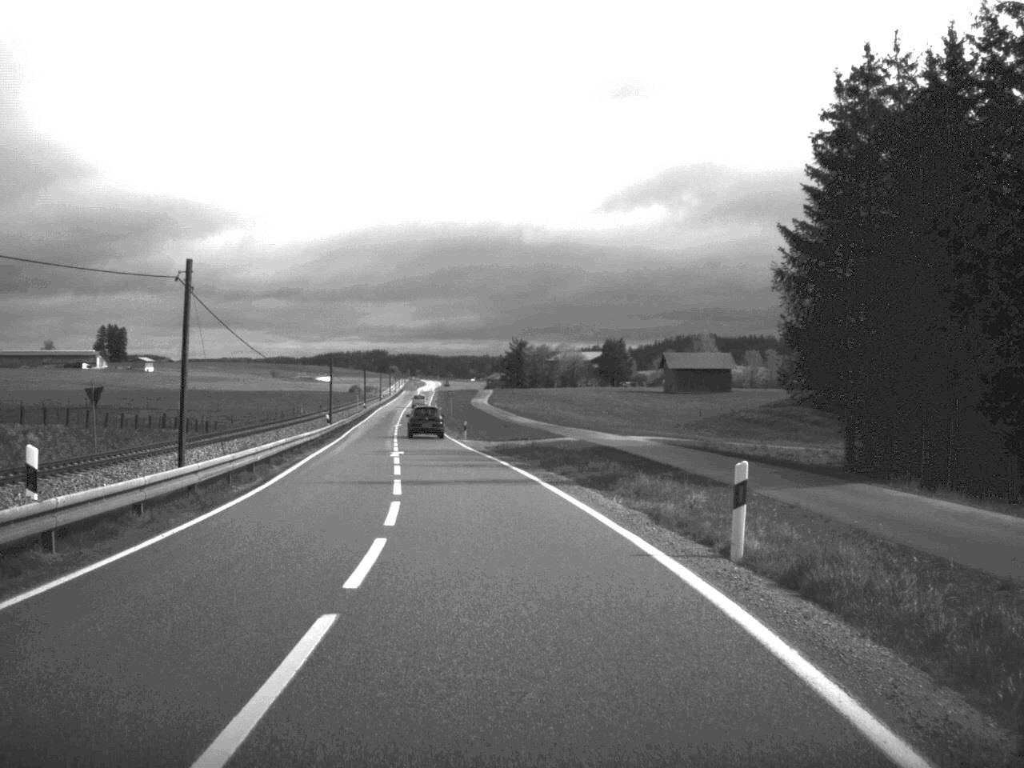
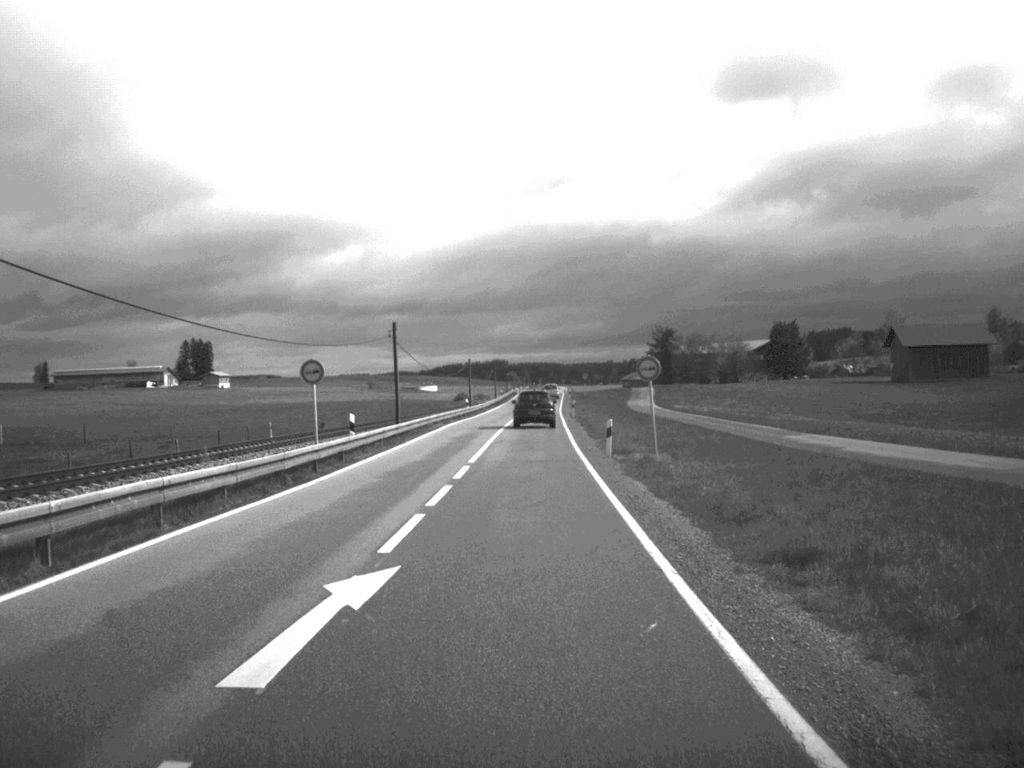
(-6.5, +79.9) m; -5°
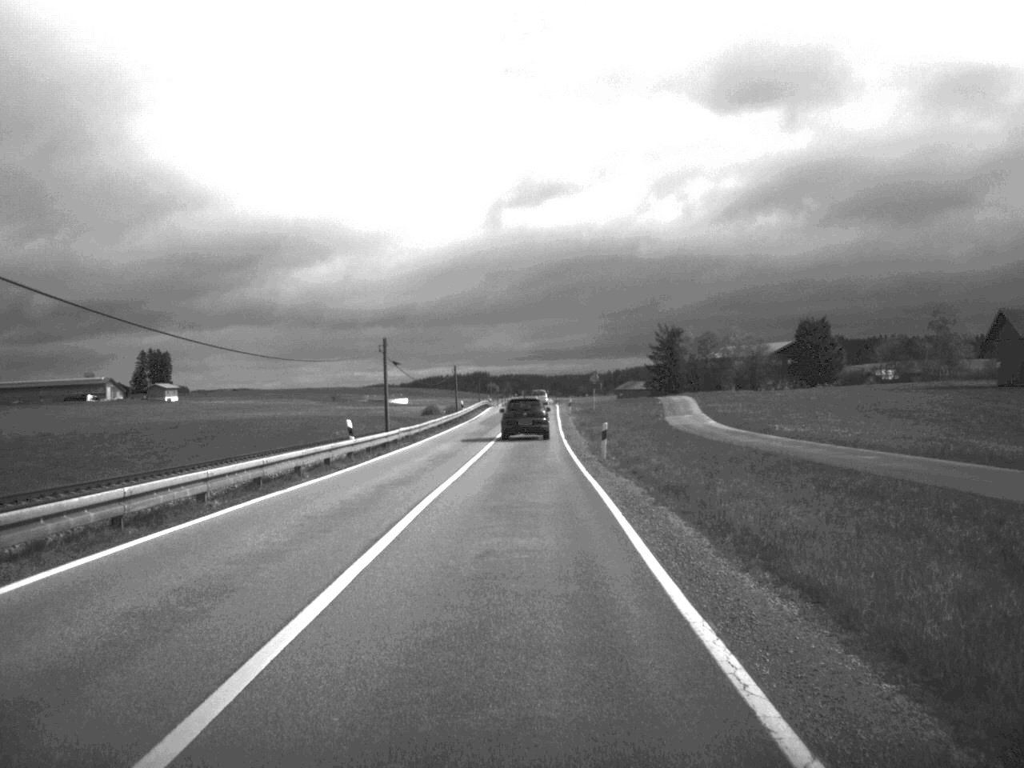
(+0.4, +48.5) m; +1°
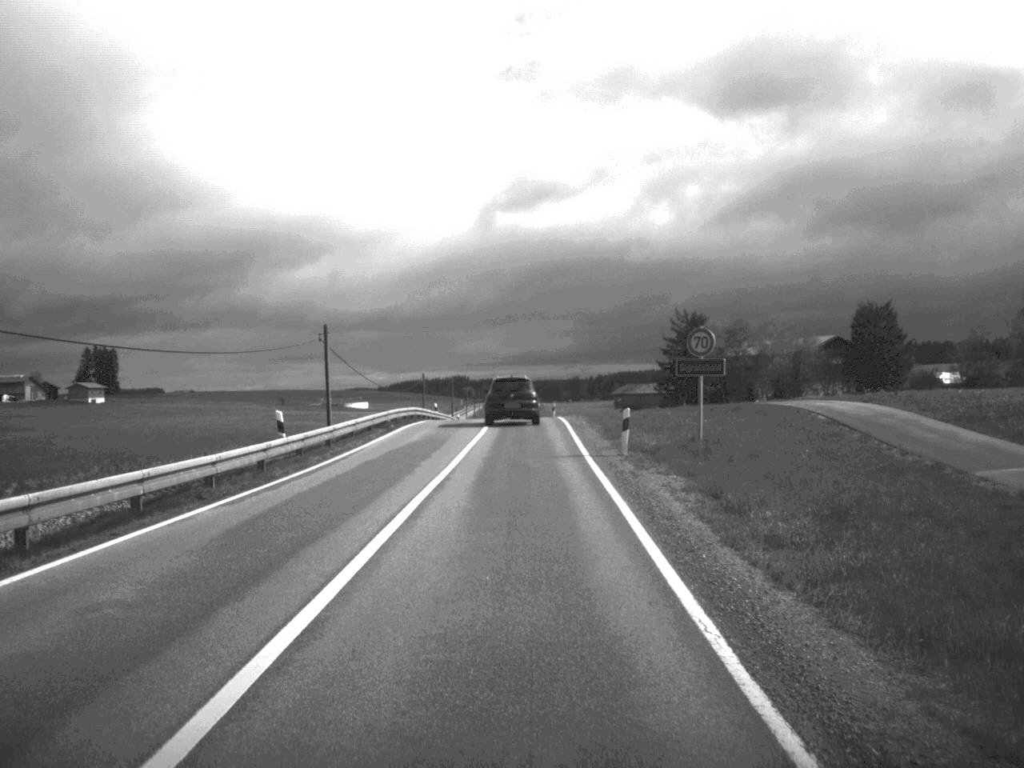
(+0.3, +57.6) m; +1°
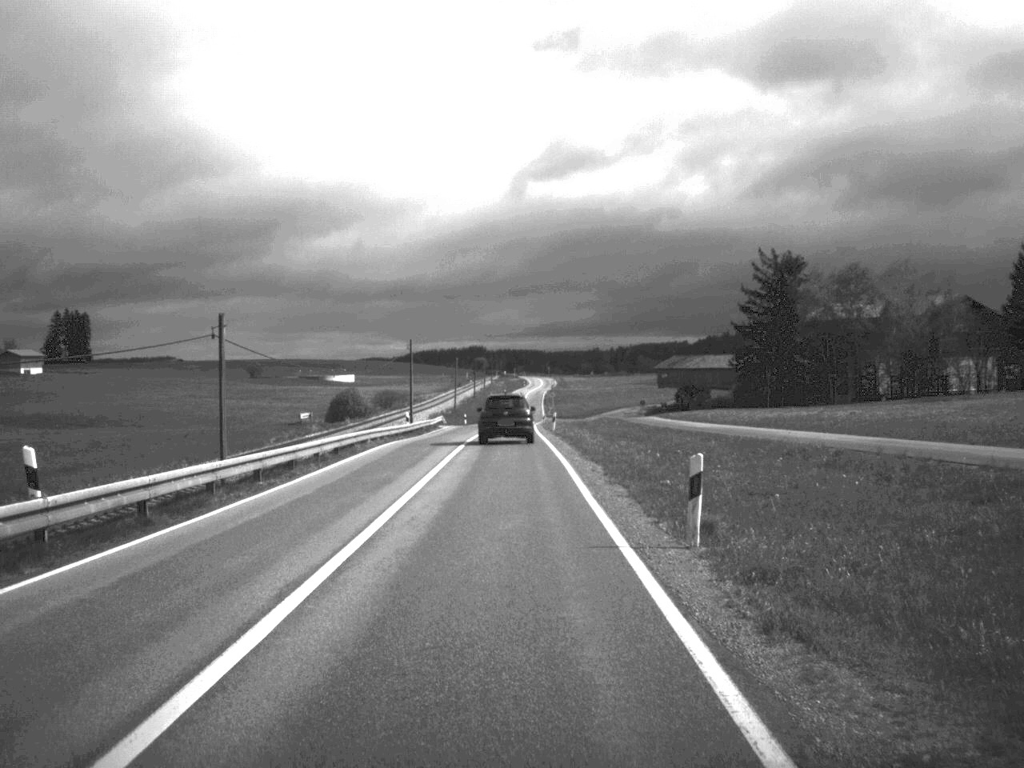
(-0.1, +62.3) m; -1°
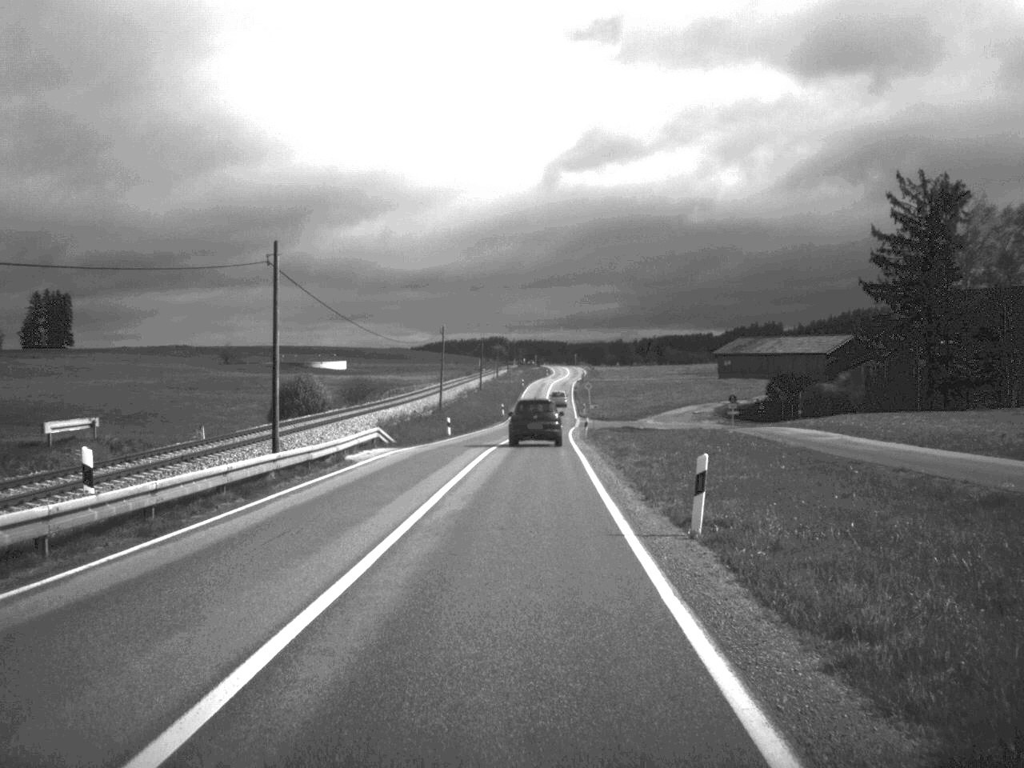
(-0.5, +47.5) m; -1°
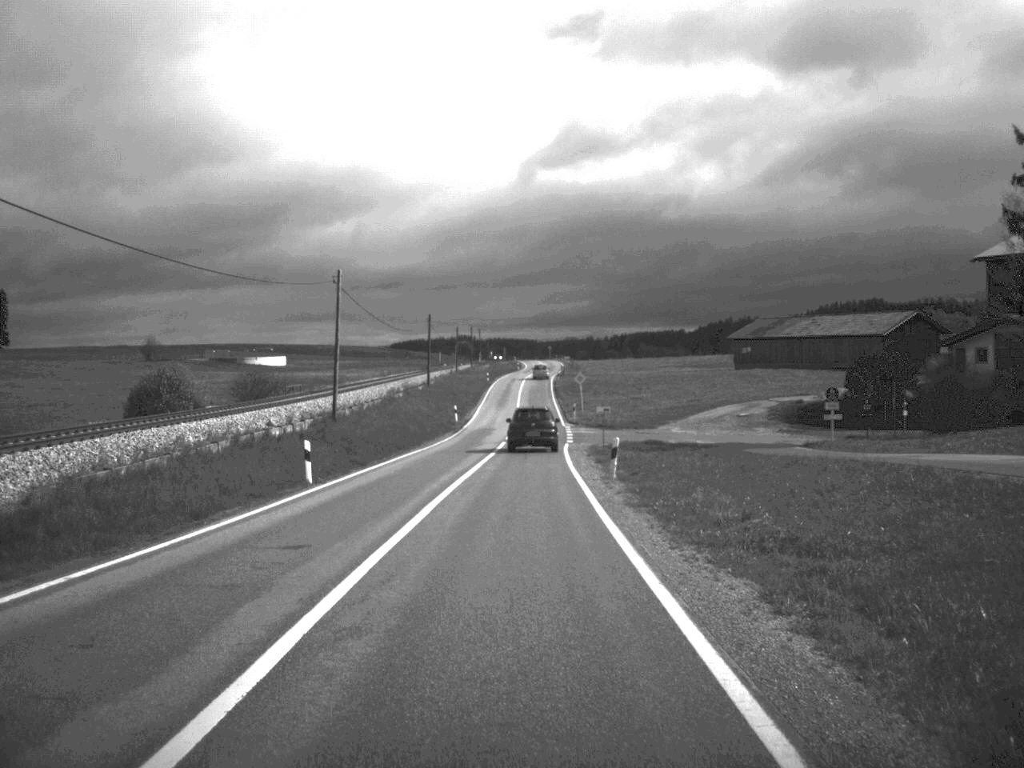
(+0.3, +35.3) m; +1°
